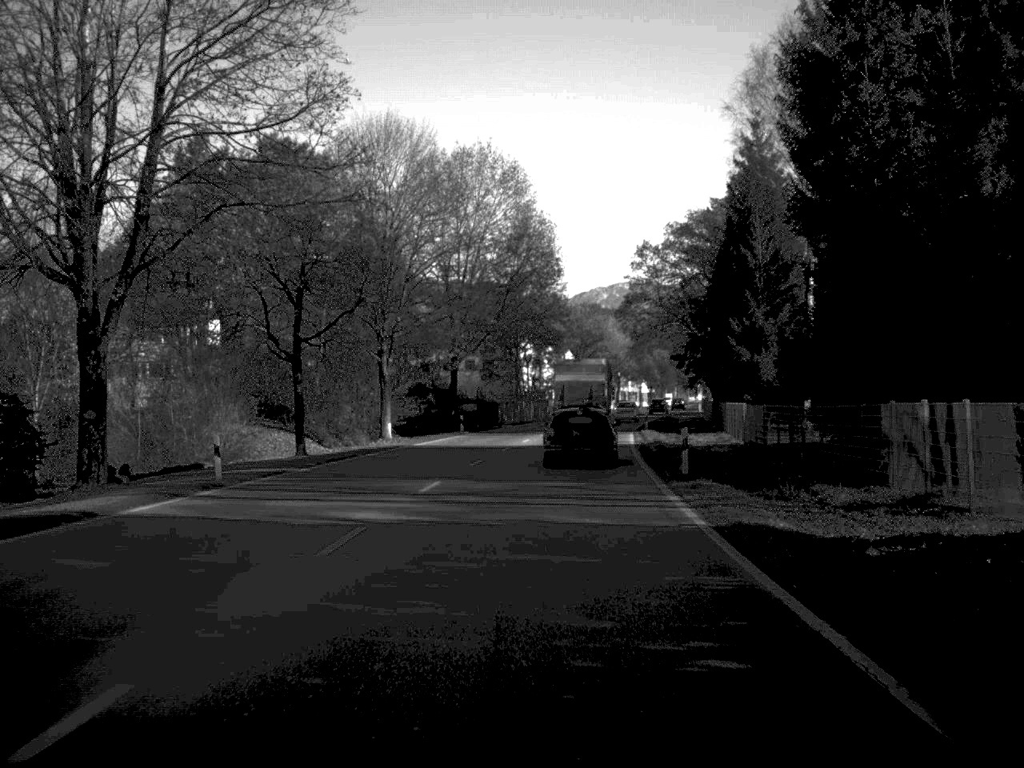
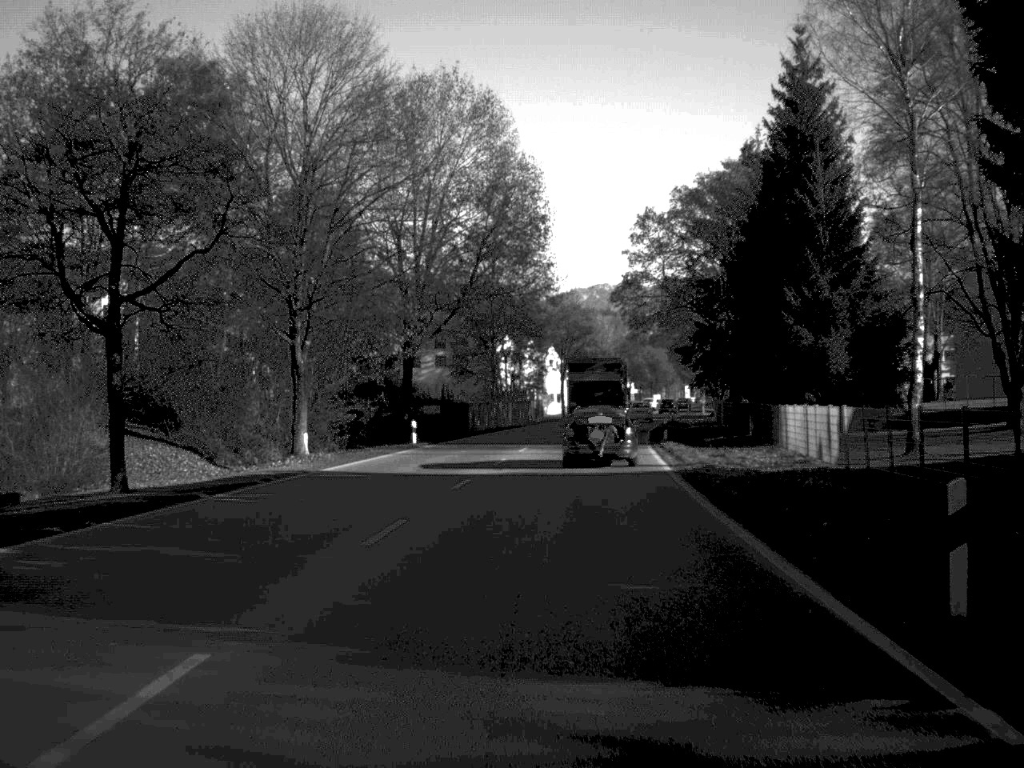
(+0.1, +17.6) m; +1°
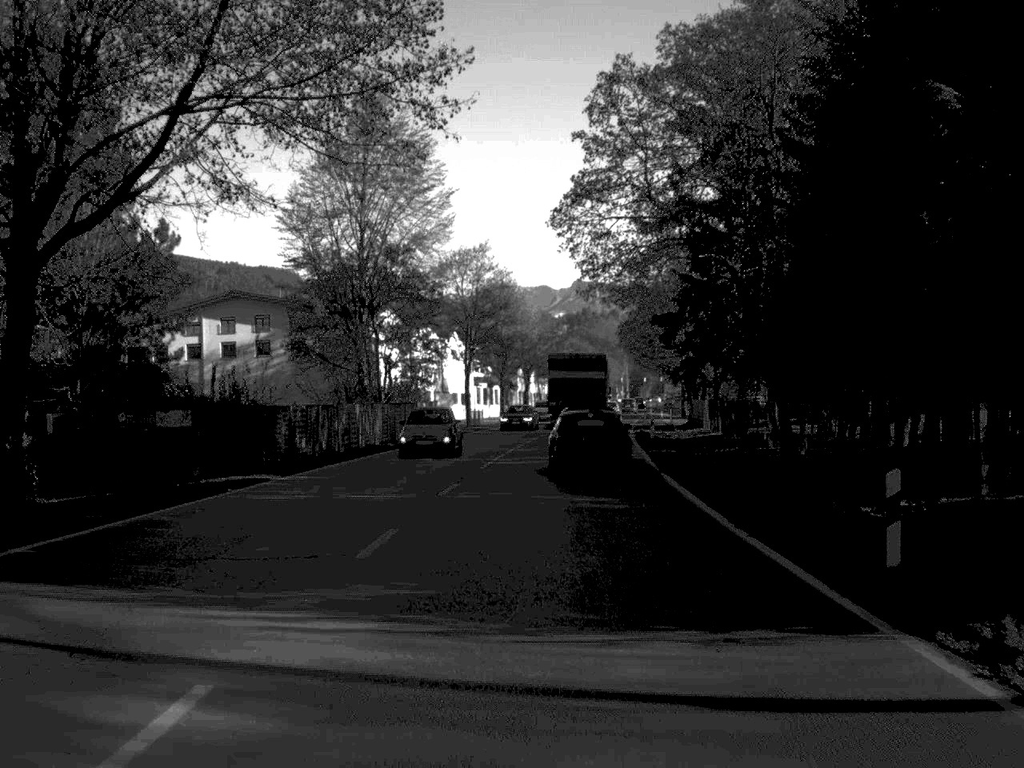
(+1.2, +37.3) m; +4°
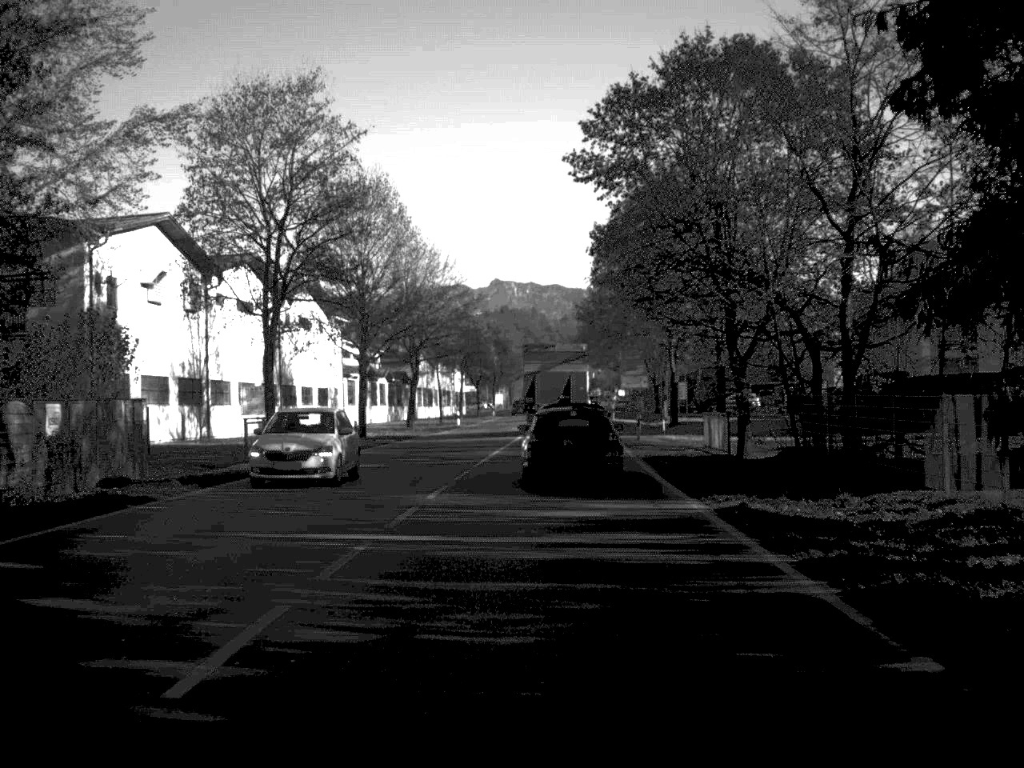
(+1.6, +46.8) m; +4°
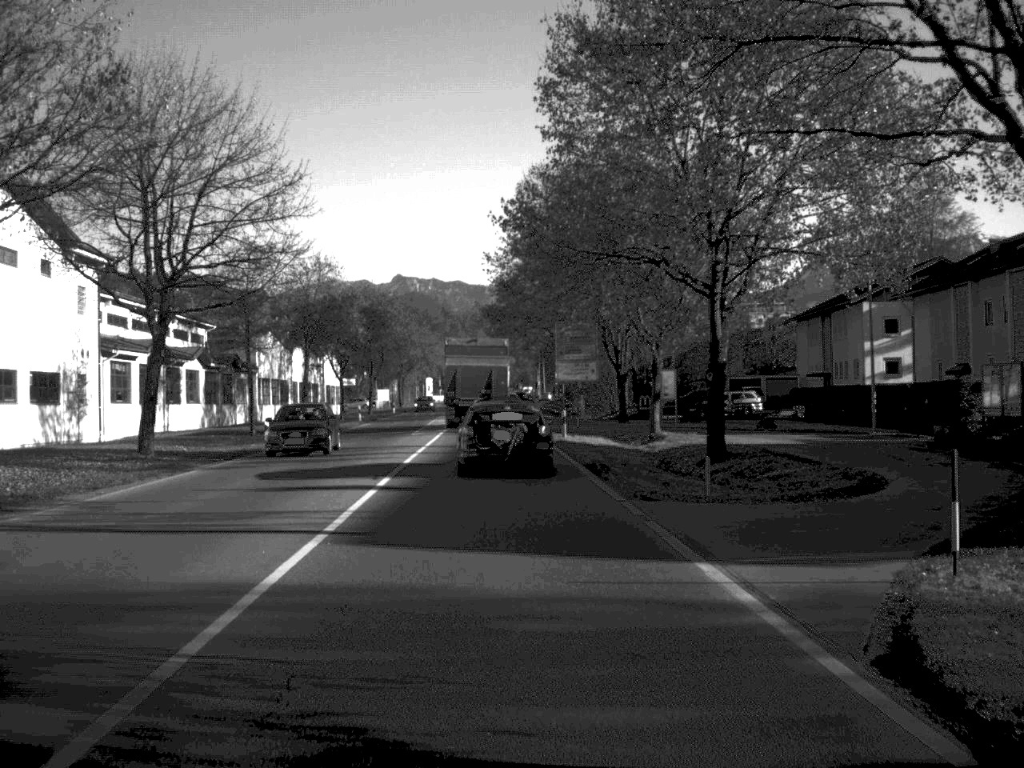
(+0.9, +38.8) m; +5°
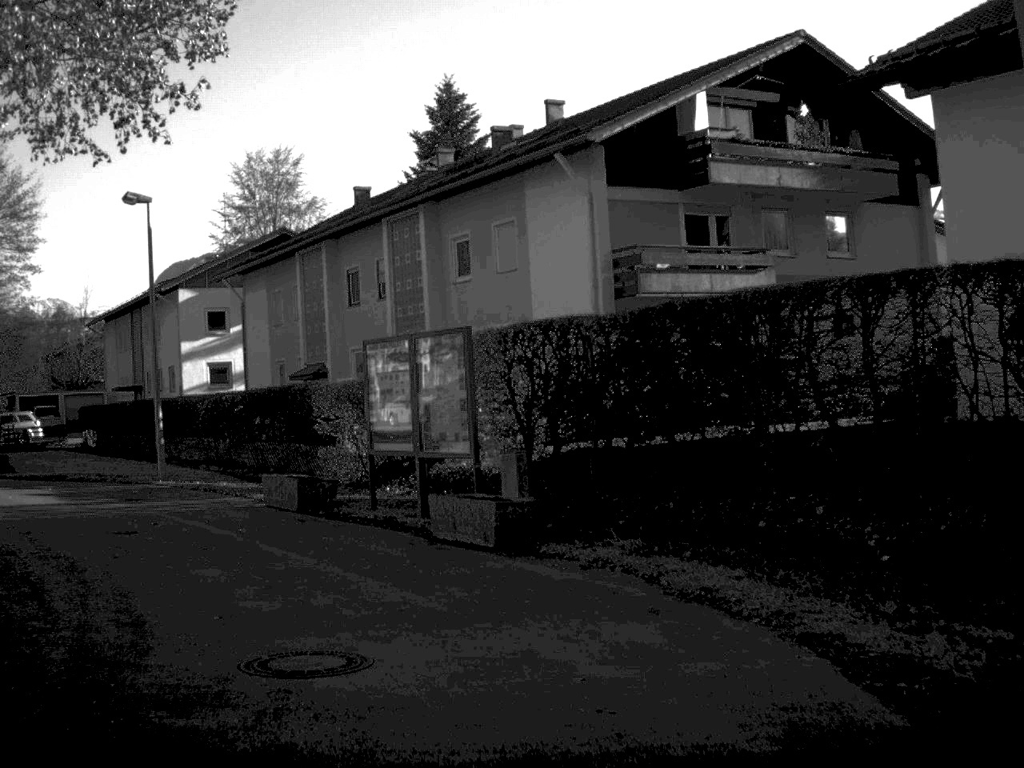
(+6.1, +19.8) m; +28°
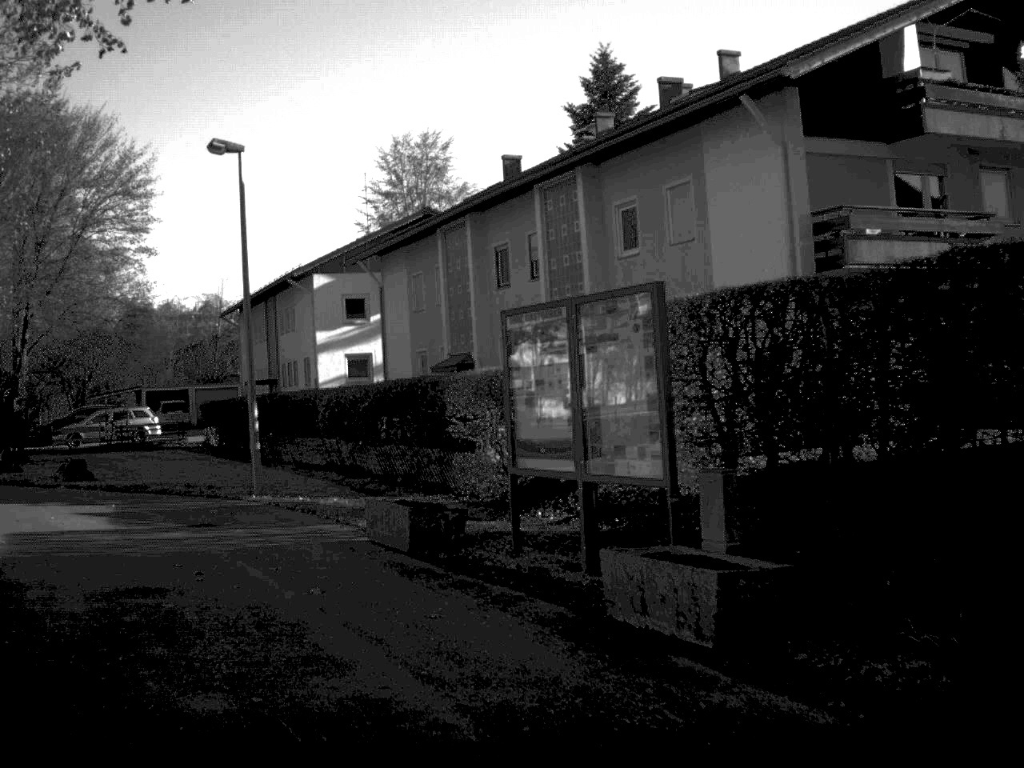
(-0.3, +5.2) m; -7°
